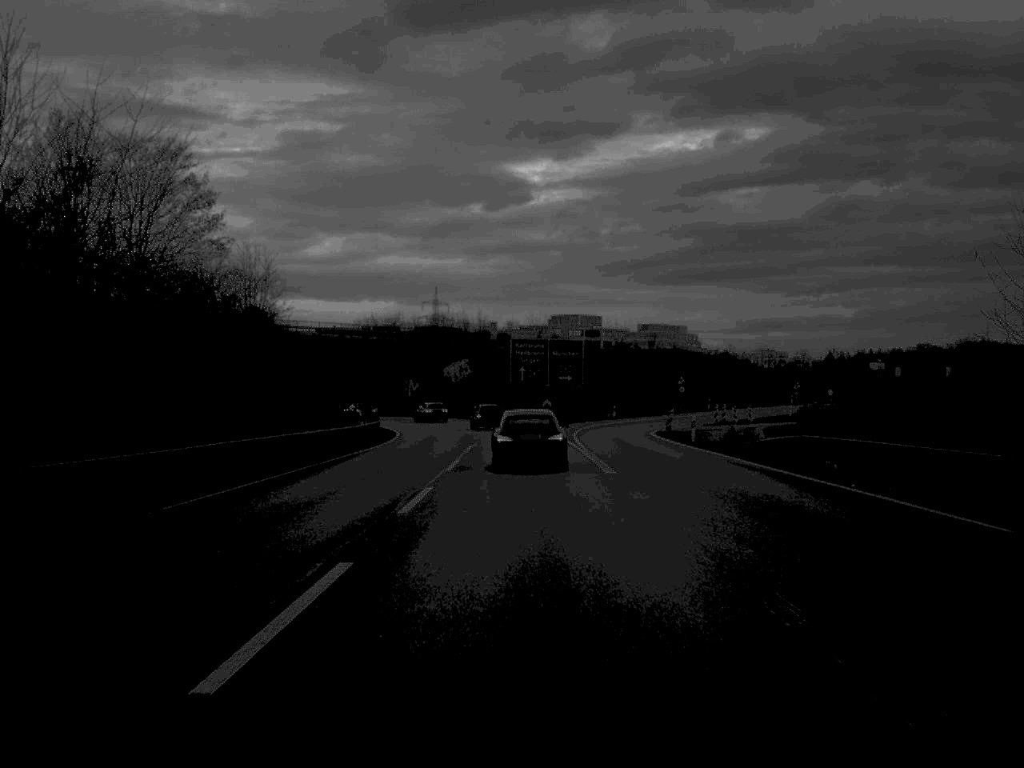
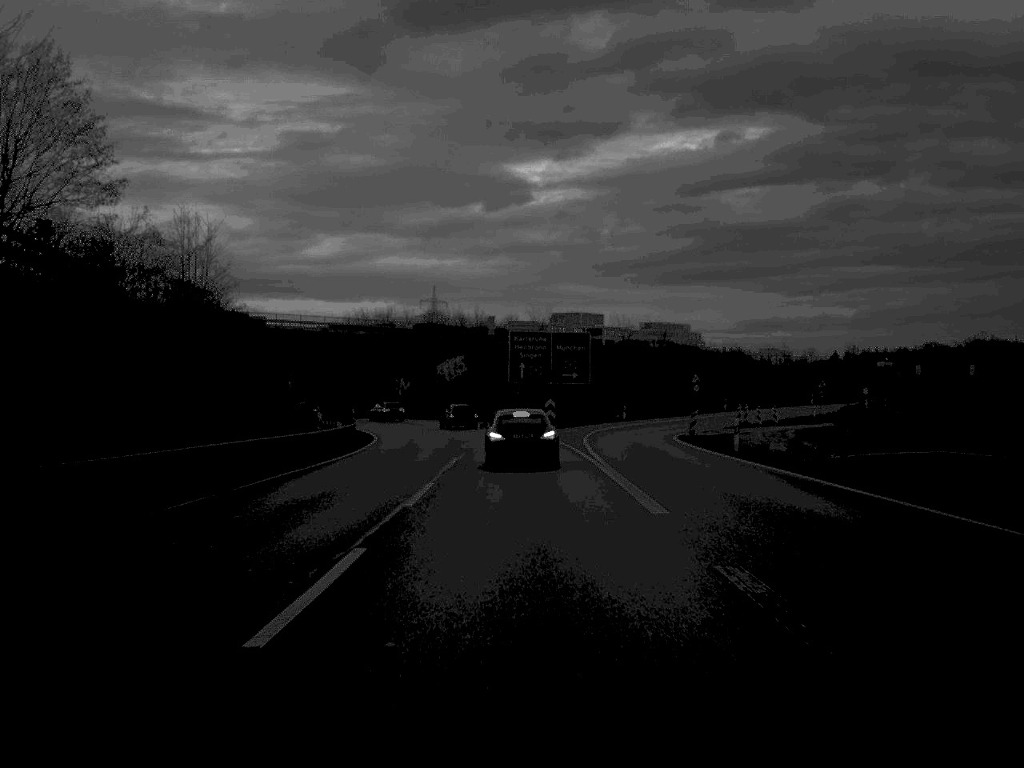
(0.0, +10.2) m; 0°
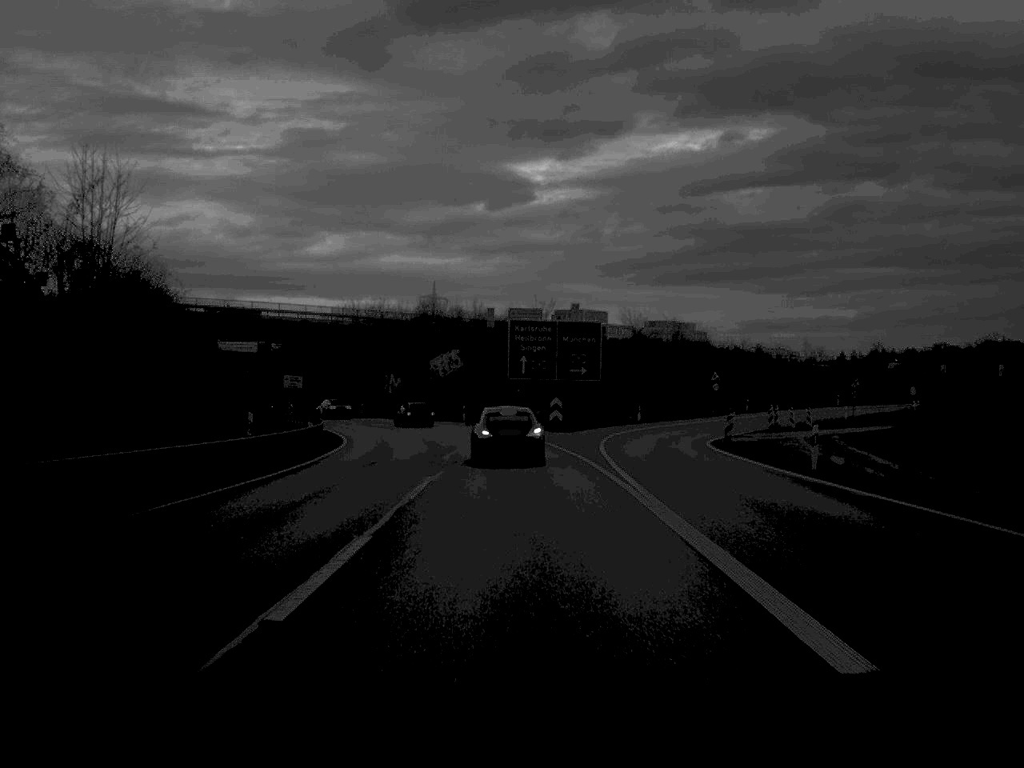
(0.0, +10.7) m; 0°
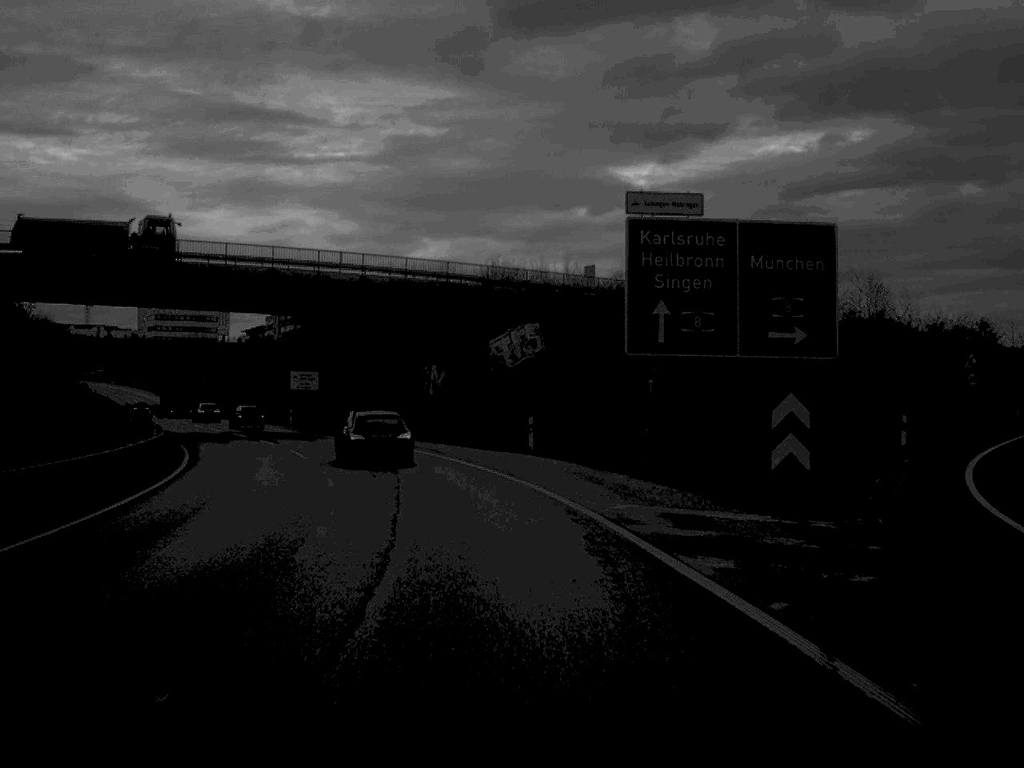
(-0.9, +42.8) m; -5°
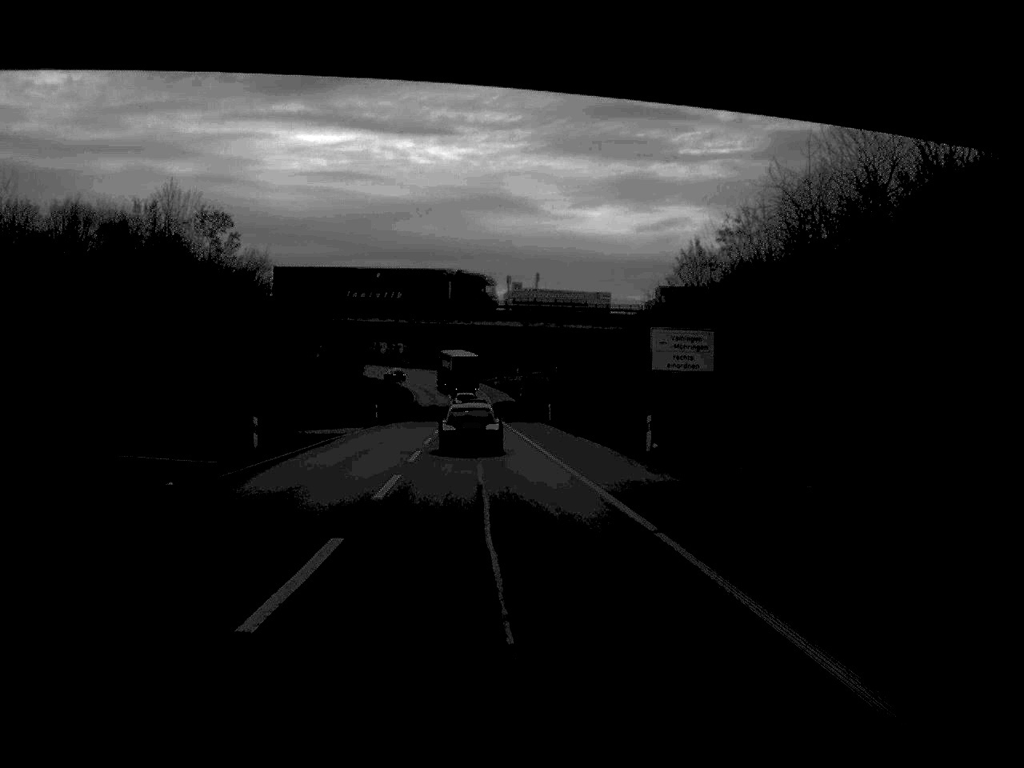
(-8.3, +51.0) m; -17°
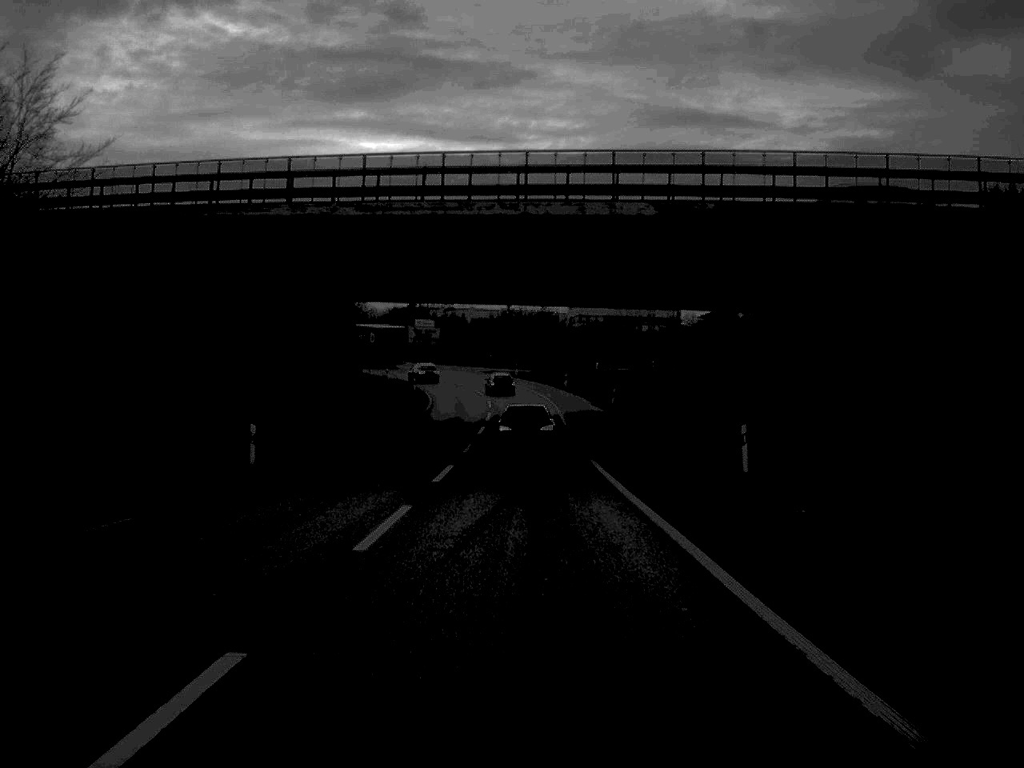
(-1.8, +52.9) m; -2°
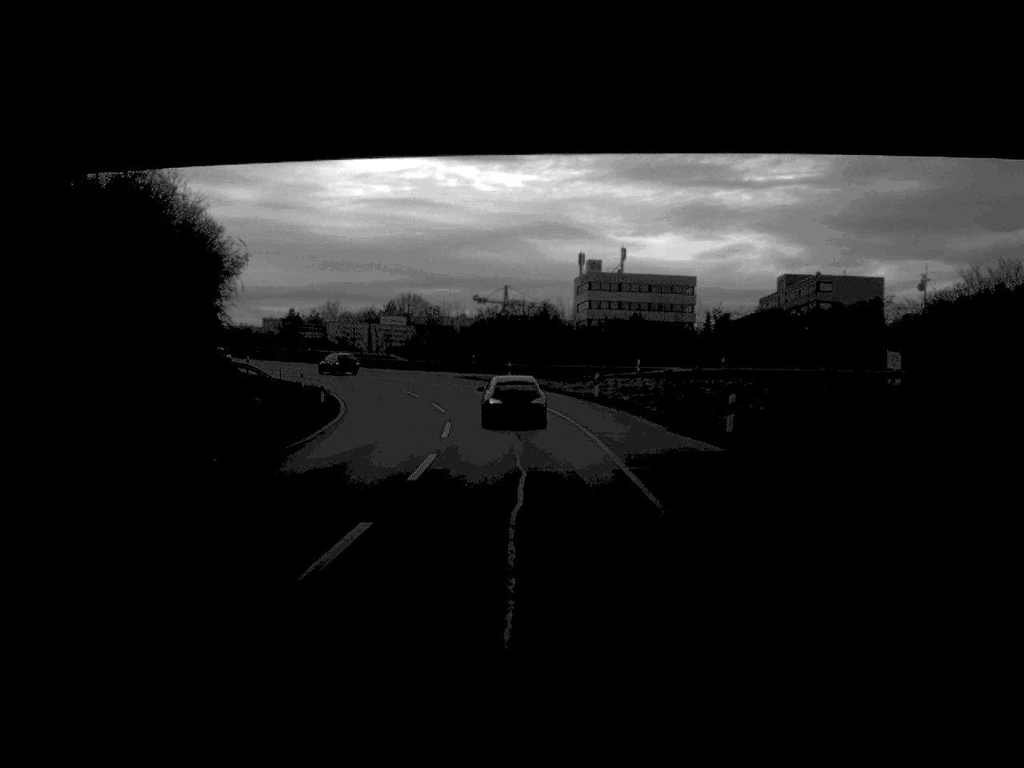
(0.0, +40.0) m; 0°
